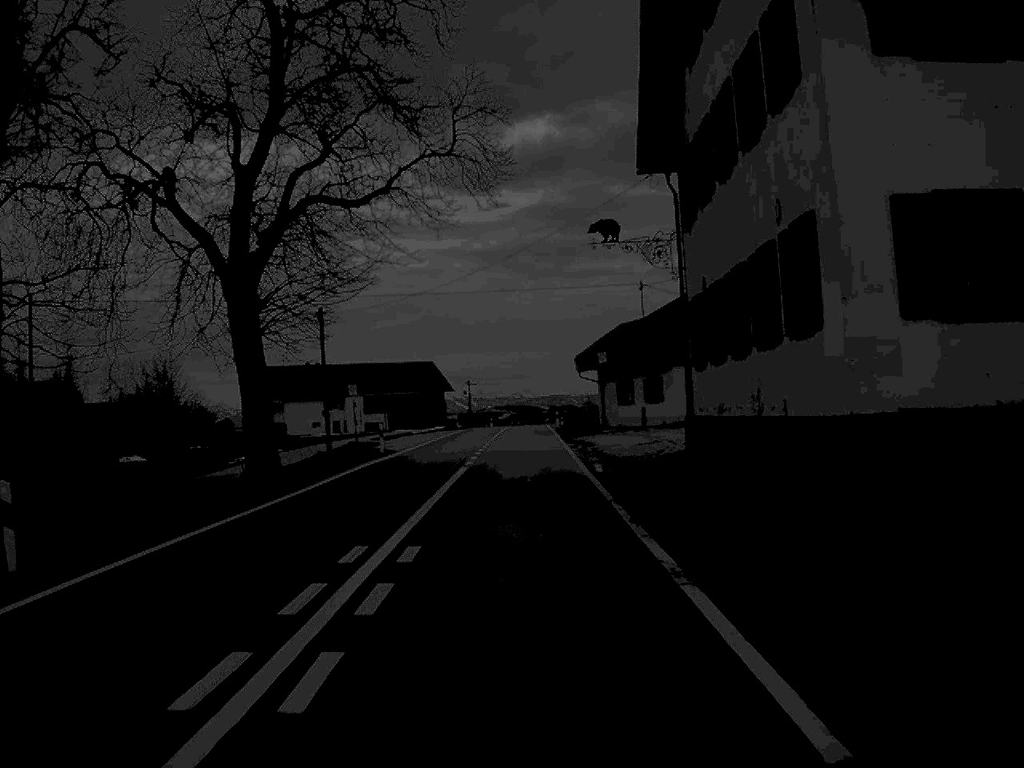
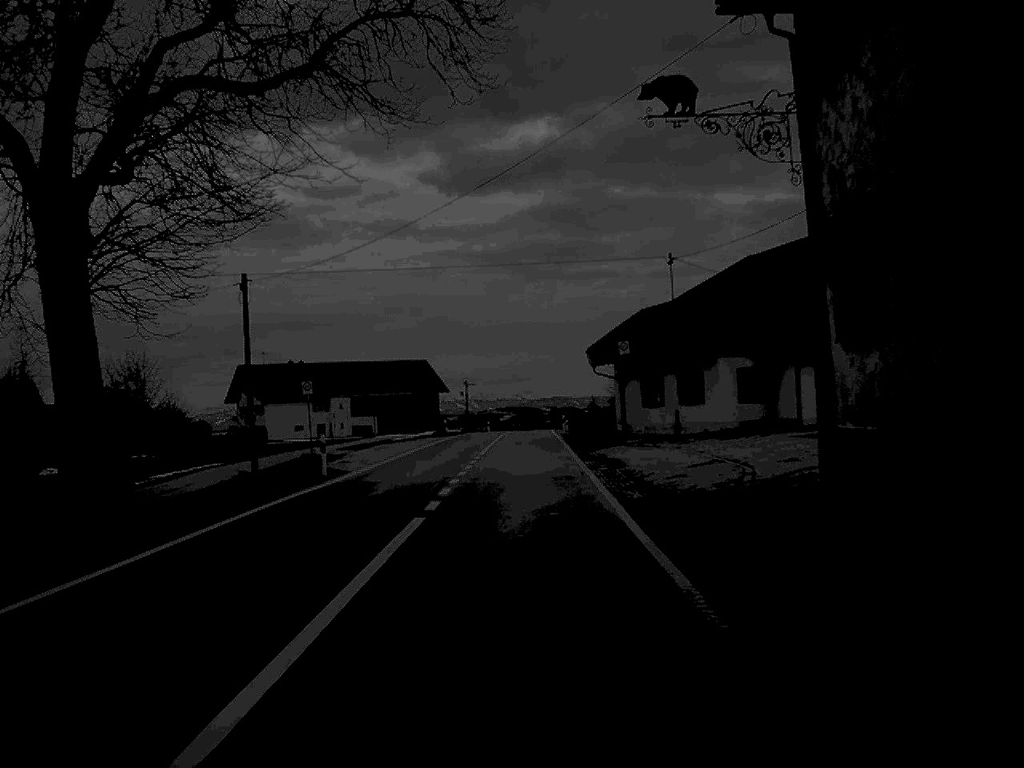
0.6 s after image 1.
(0.0, +13.1) m; 0°
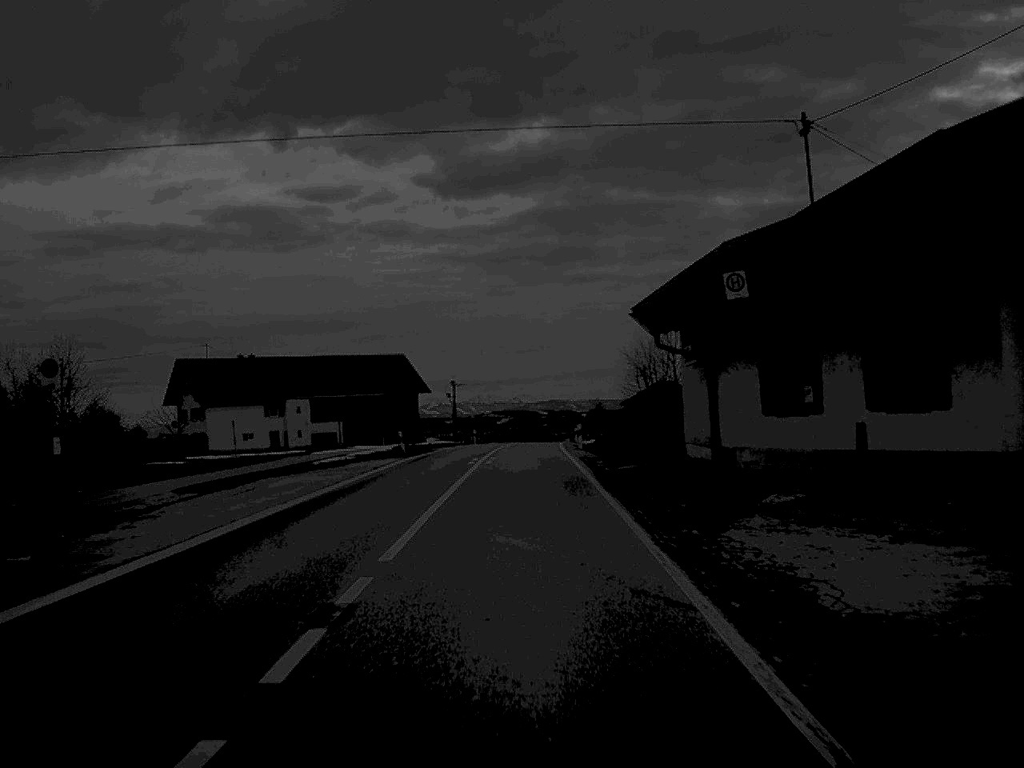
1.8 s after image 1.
(0.0, +26.6) m; 0°
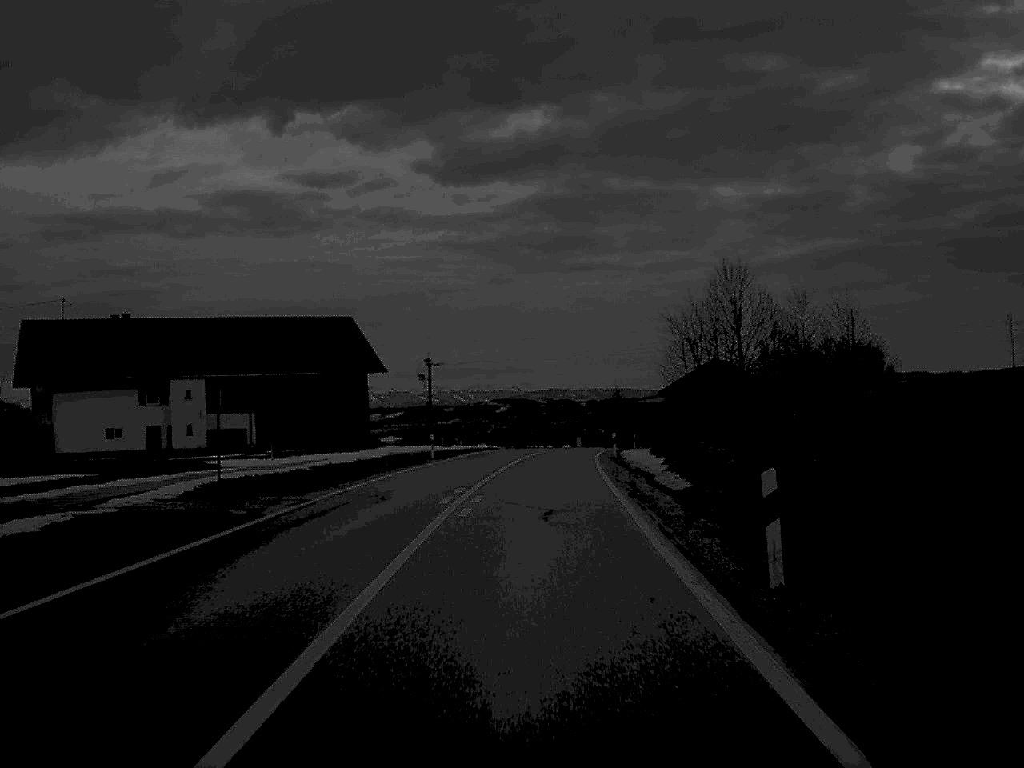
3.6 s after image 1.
(0.0, +40.6) m; 0°
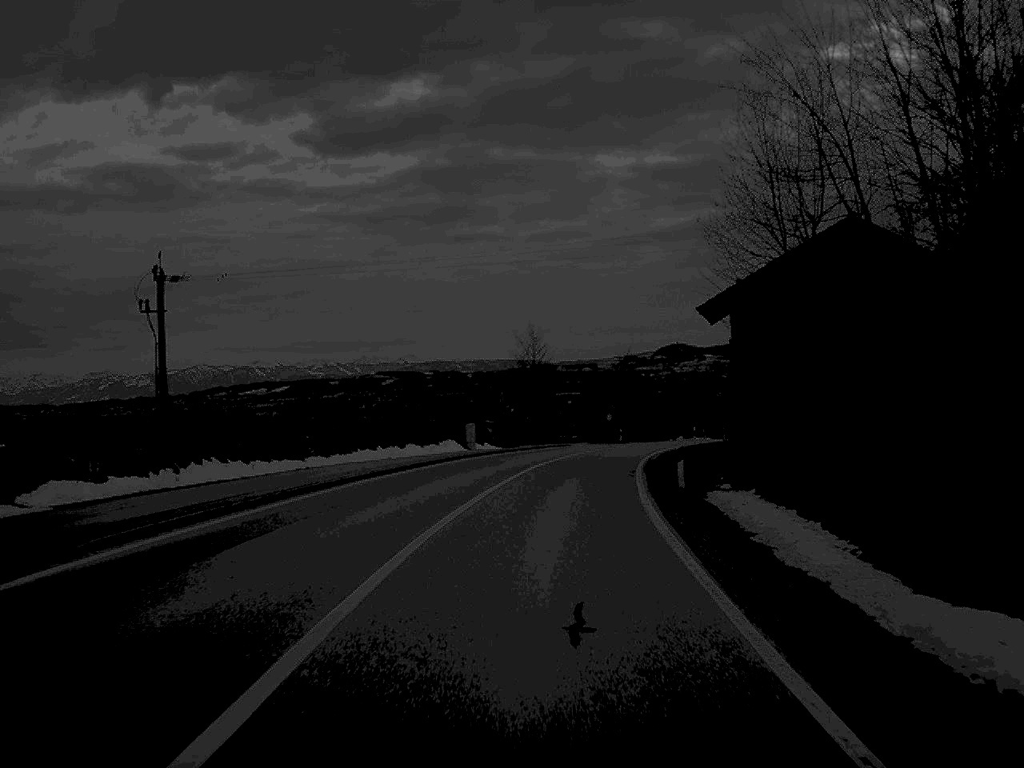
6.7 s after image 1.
(+2.3, +64.0) m; +5°
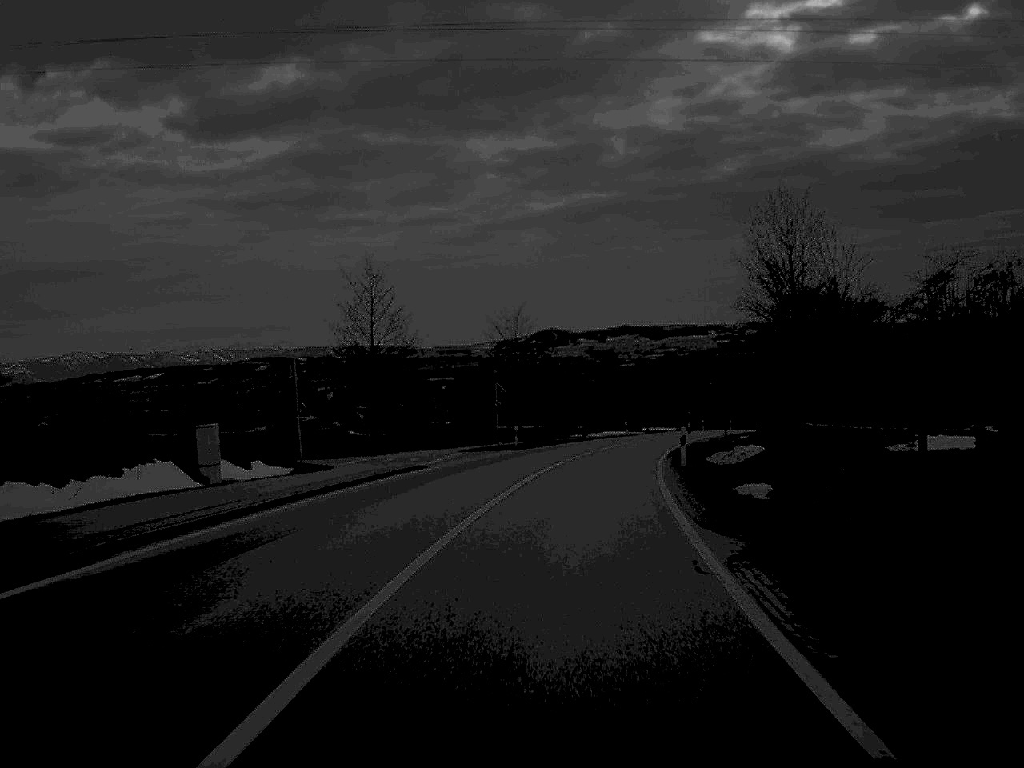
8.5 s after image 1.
(+1.7, +36.3) m; +6°
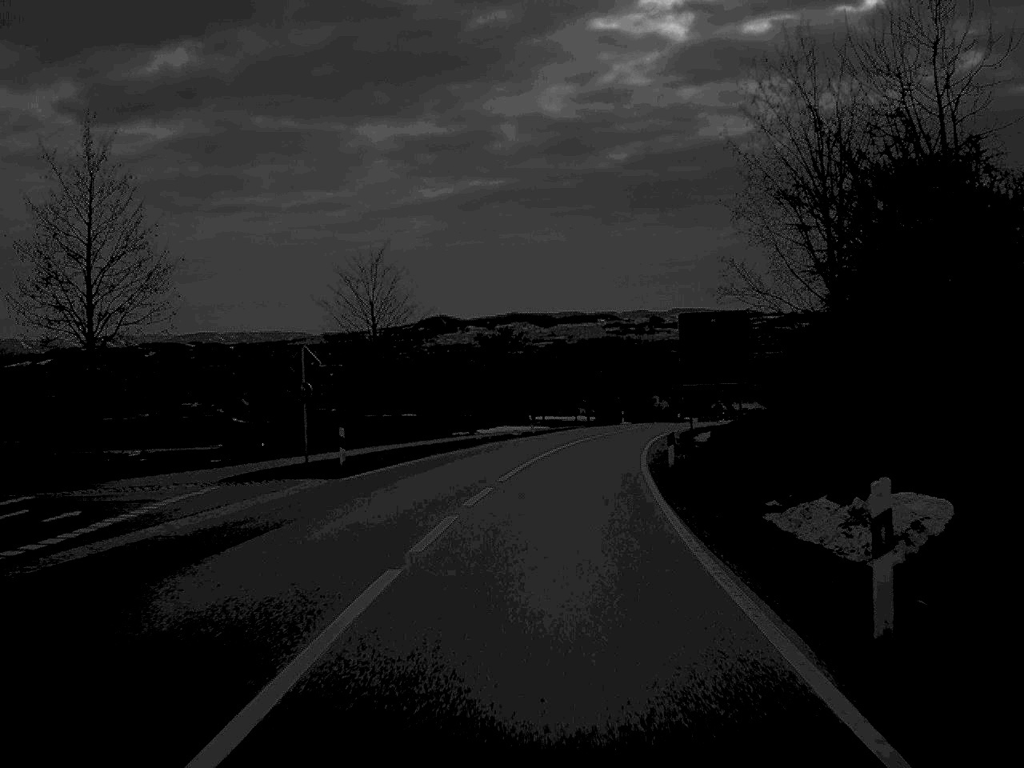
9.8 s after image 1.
(+1.2, +25.7) m; +5°
